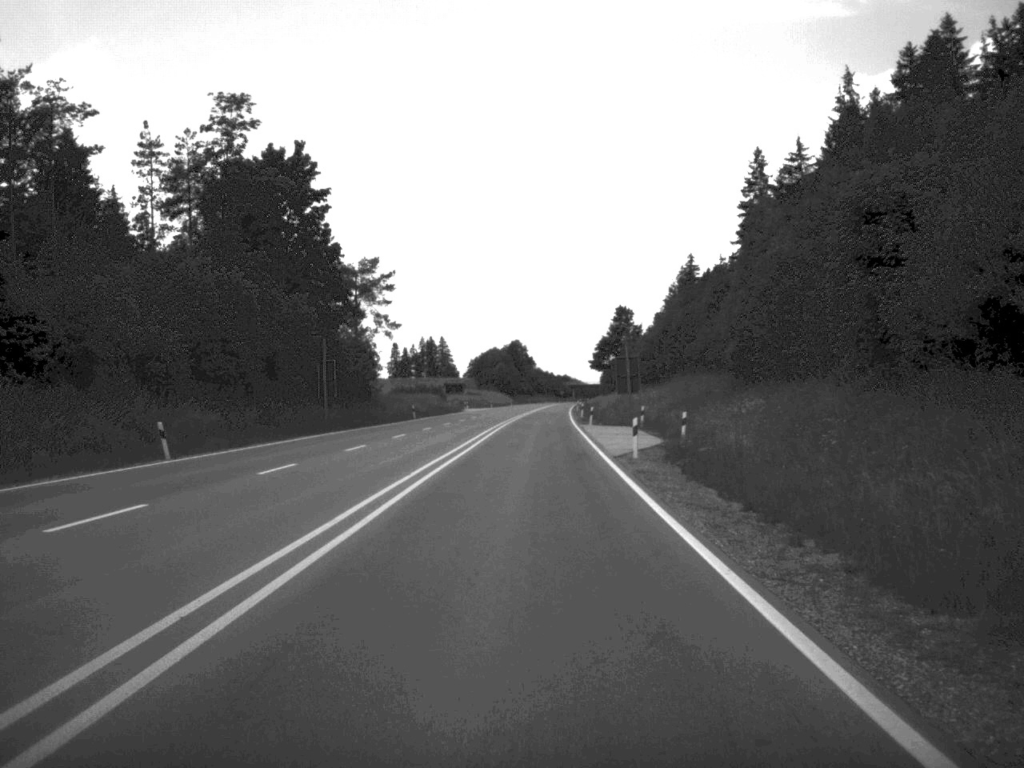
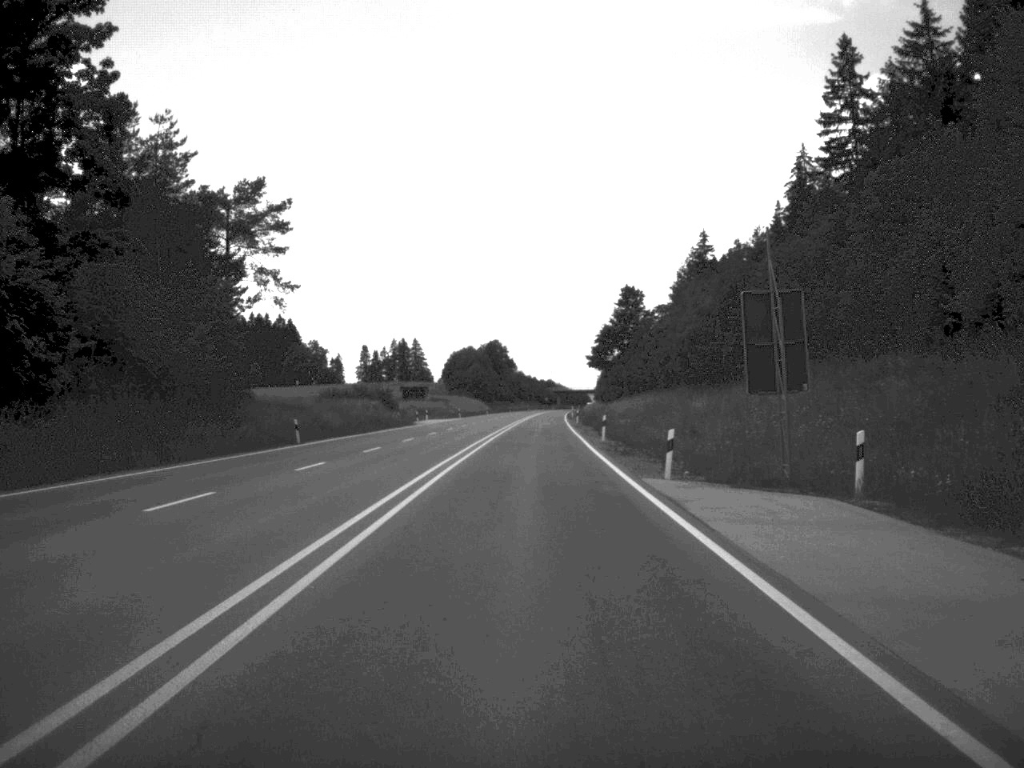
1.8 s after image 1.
(+0.2, +43.8) m; +1°
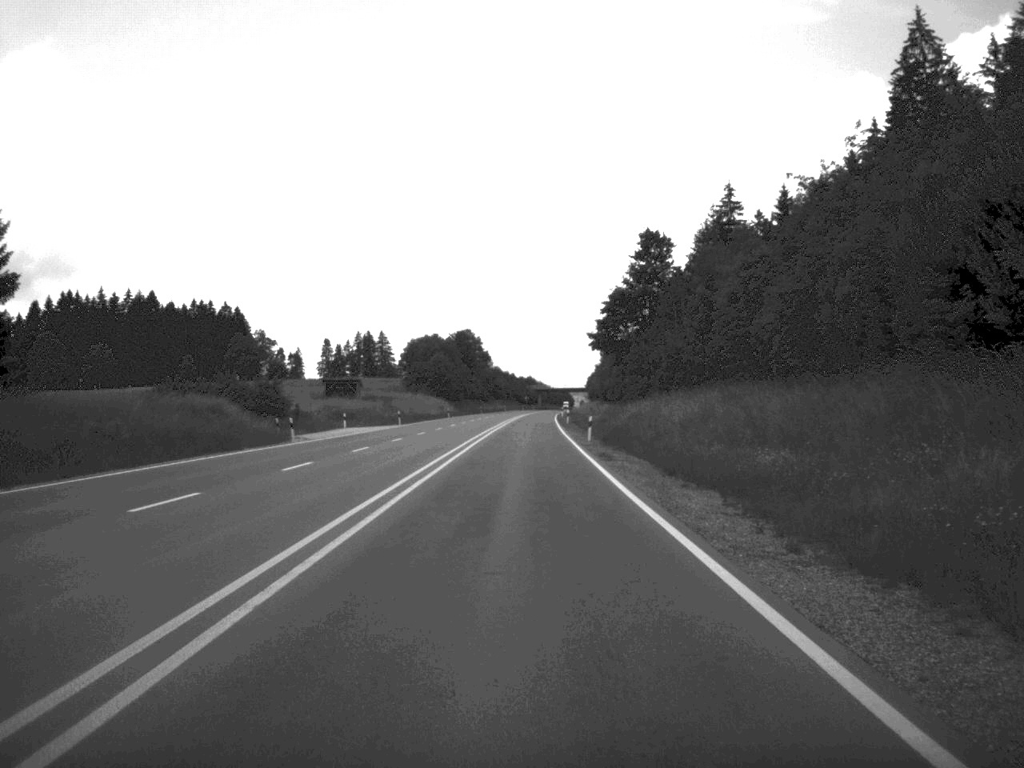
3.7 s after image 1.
(+0.4, +47.5) m; +1°
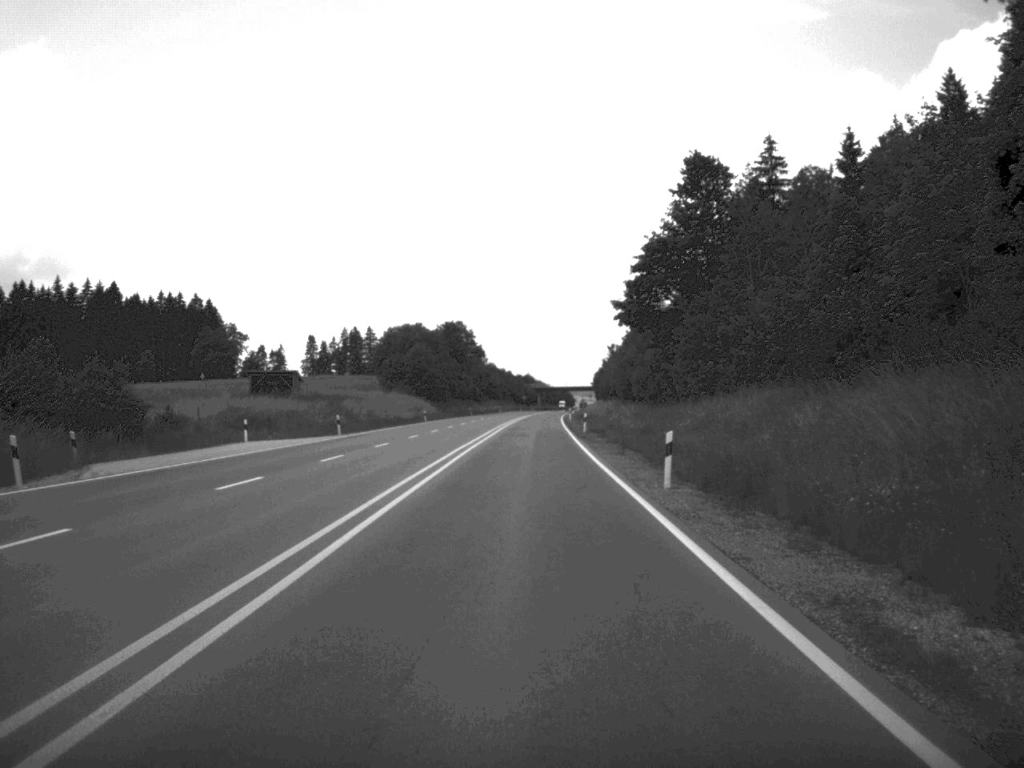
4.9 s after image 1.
(0.0, +30.5) m; 0°
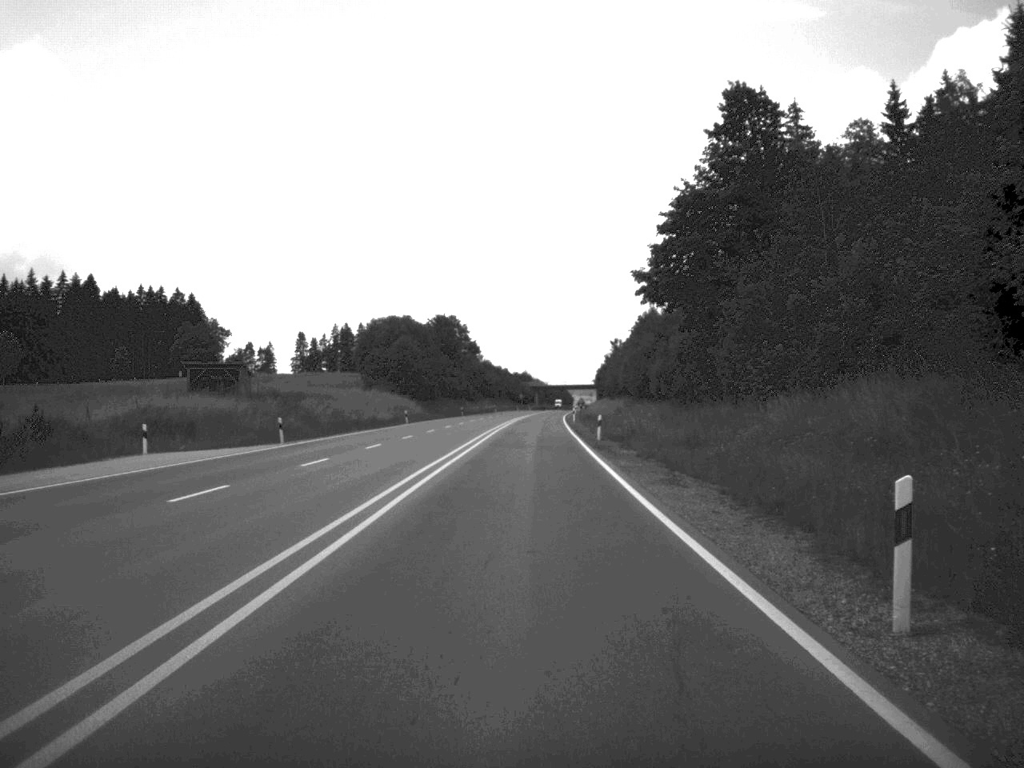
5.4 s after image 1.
(0.0, +15.0) m; 0°
